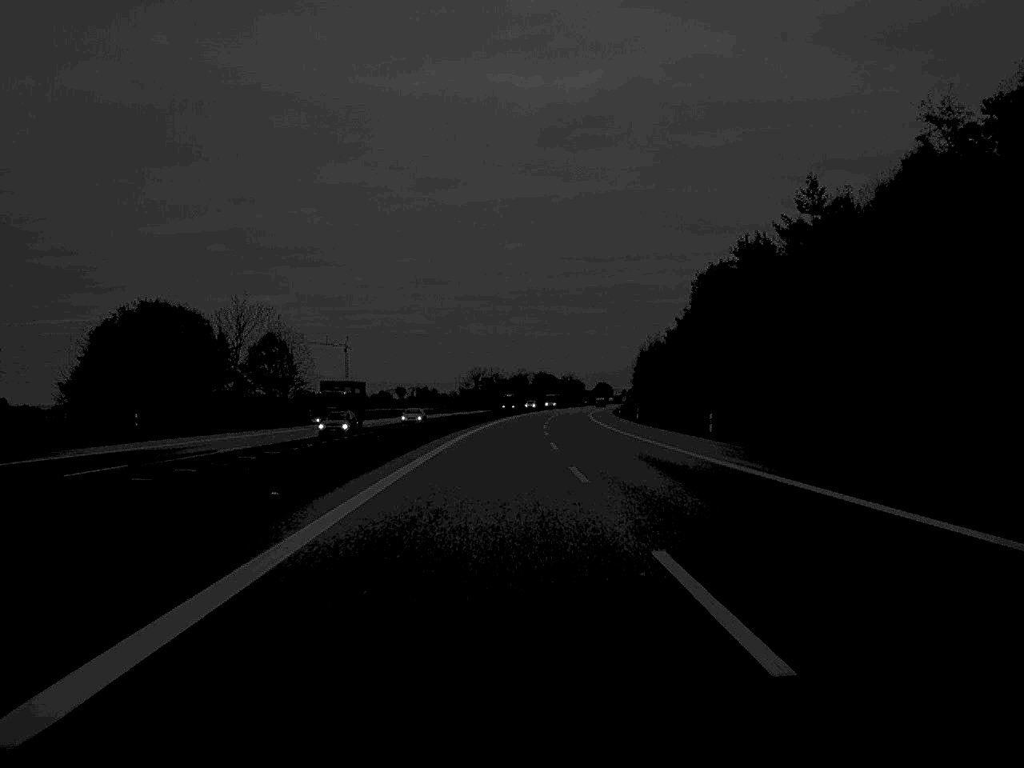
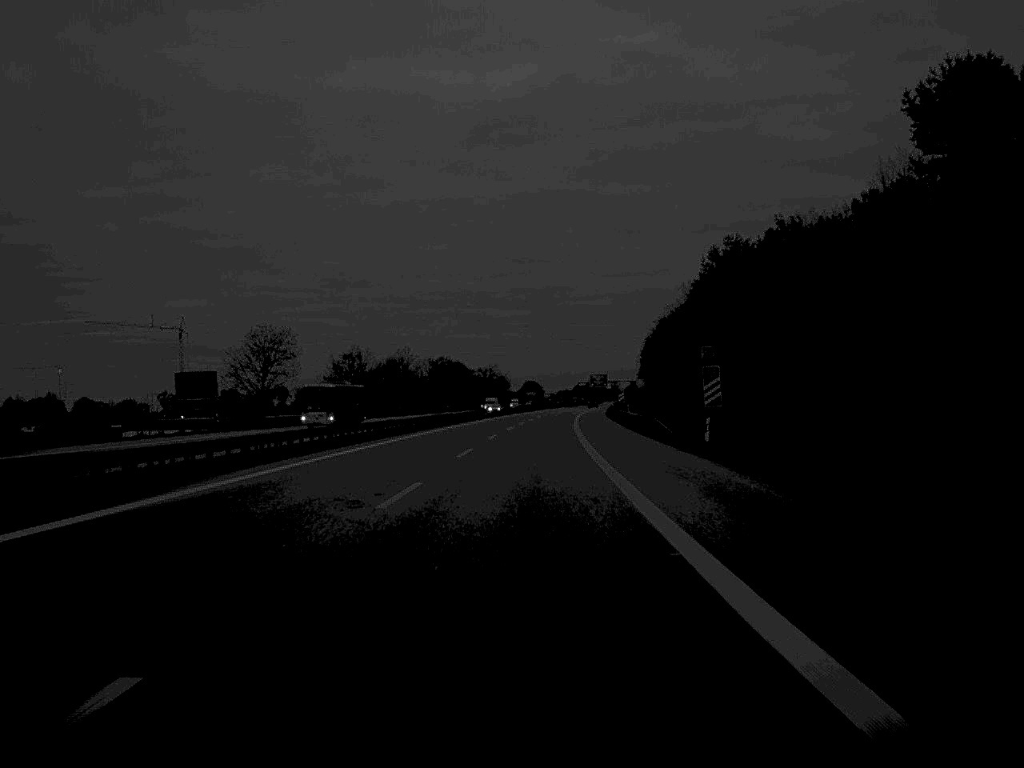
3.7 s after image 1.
(+6.4, +166.0) m; +3°
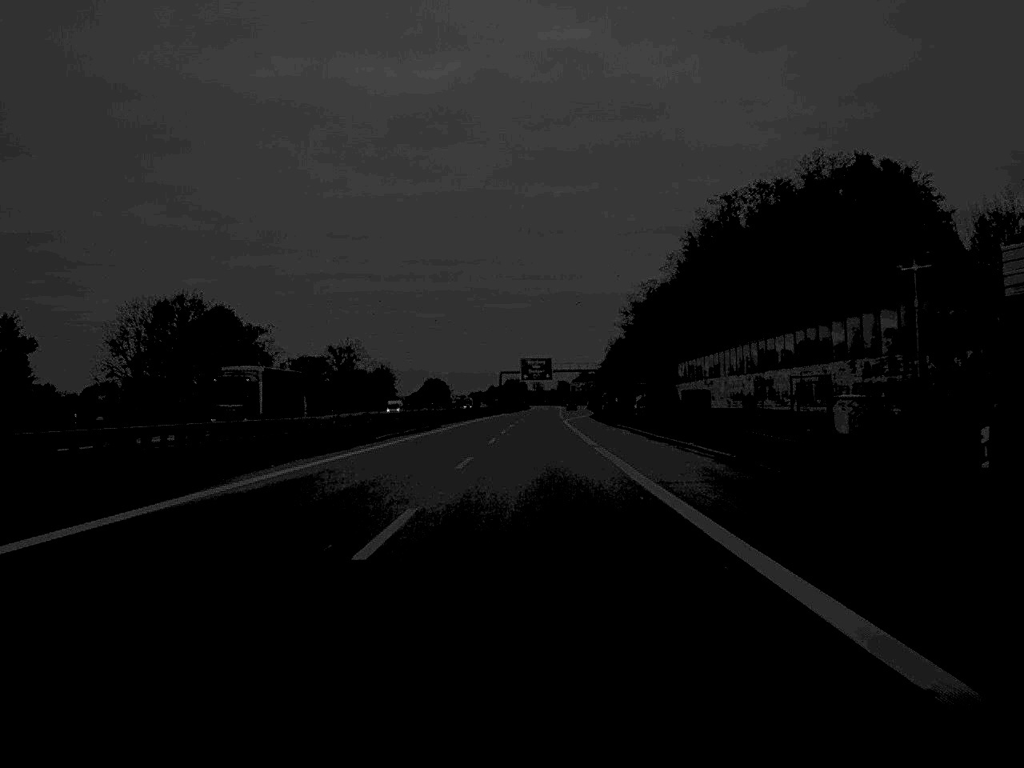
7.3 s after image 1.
(+5.3, +166.2) m; +4°
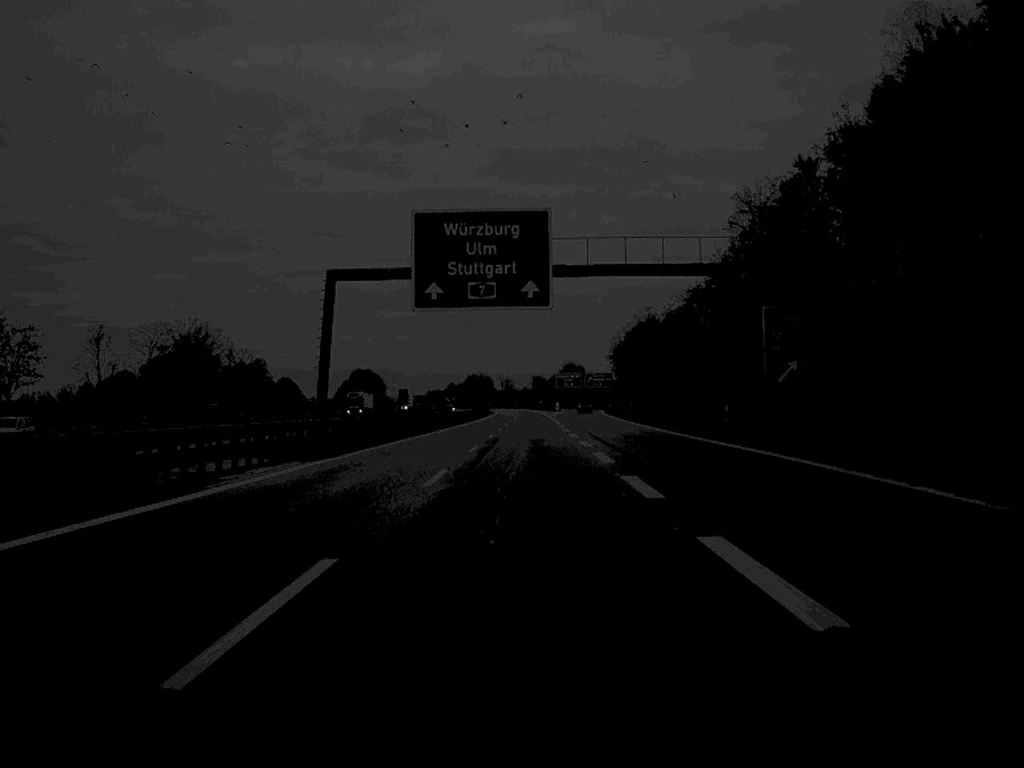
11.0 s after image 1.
(+2.2, +166.3) m; +1°
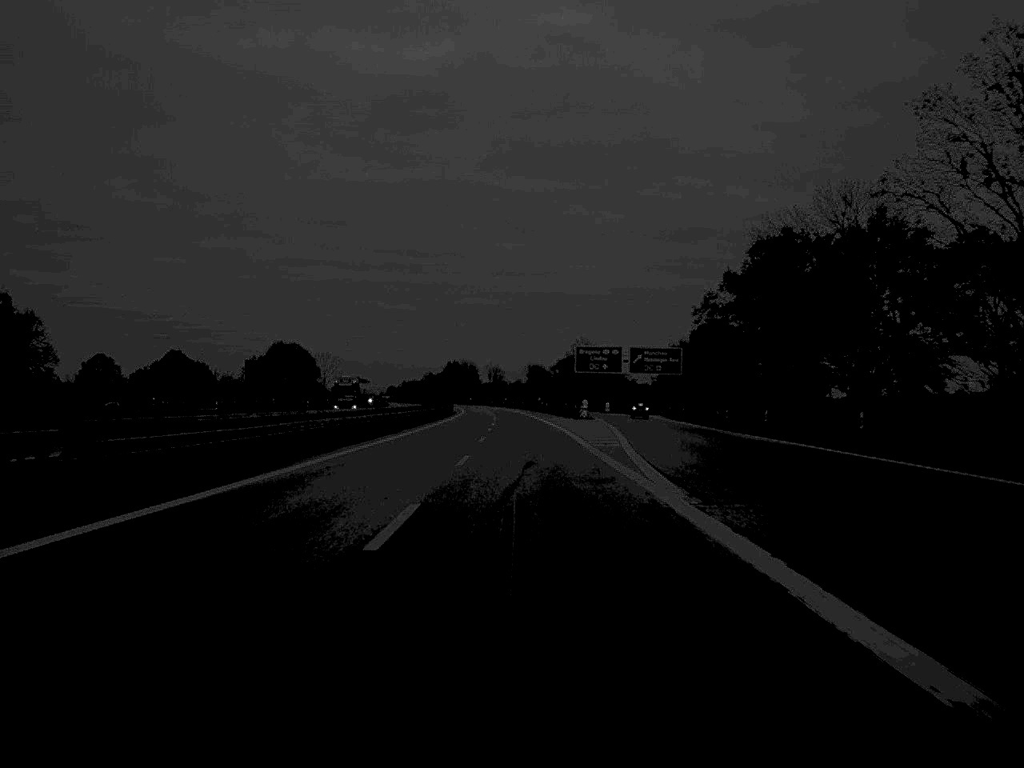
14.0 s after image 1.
(+0.3, +134.5) m; 0°
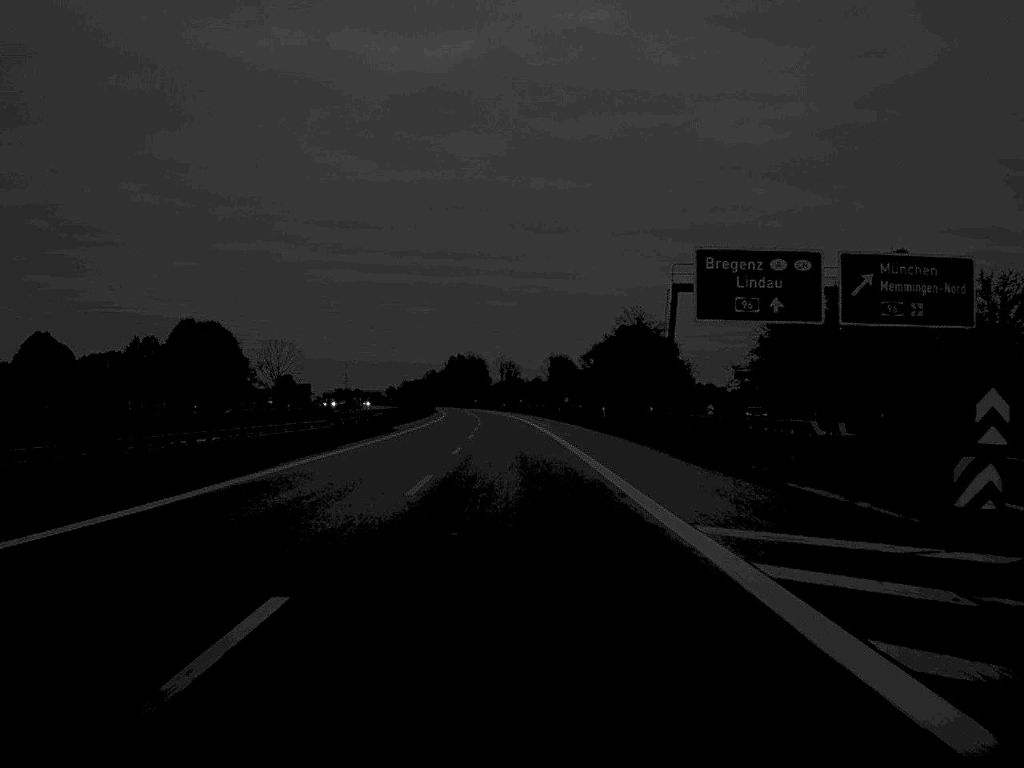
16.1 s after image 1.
(-0.5, +98.3) m; -1°
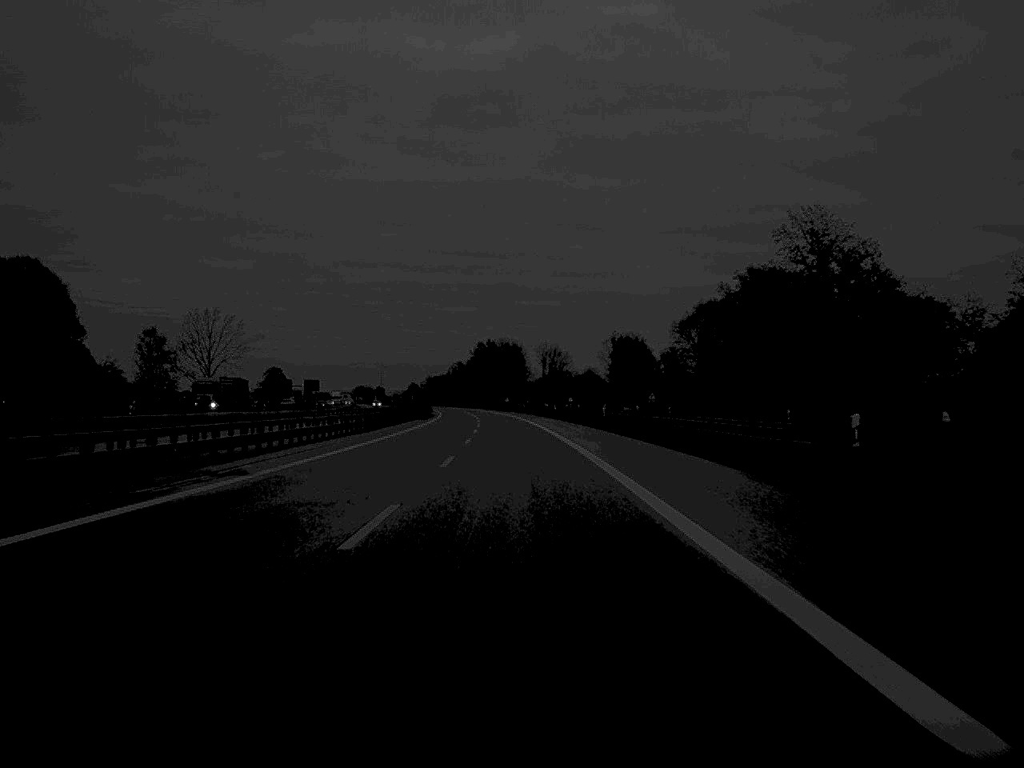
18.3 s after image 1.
(-1.7, +98.2) m; -2°
